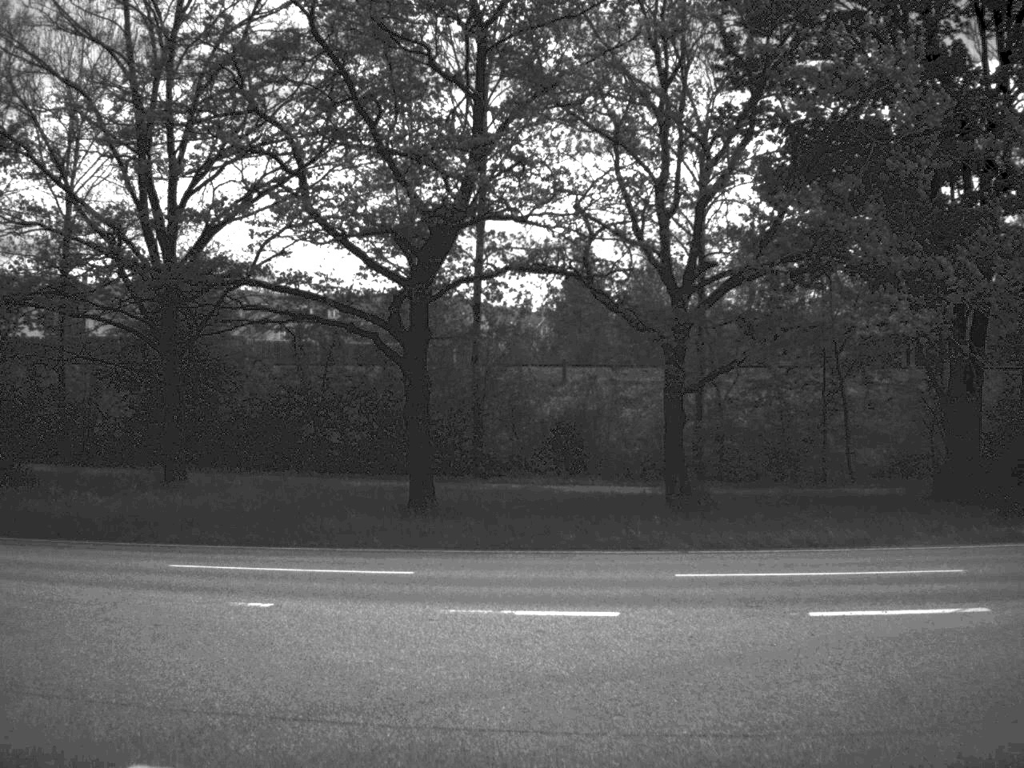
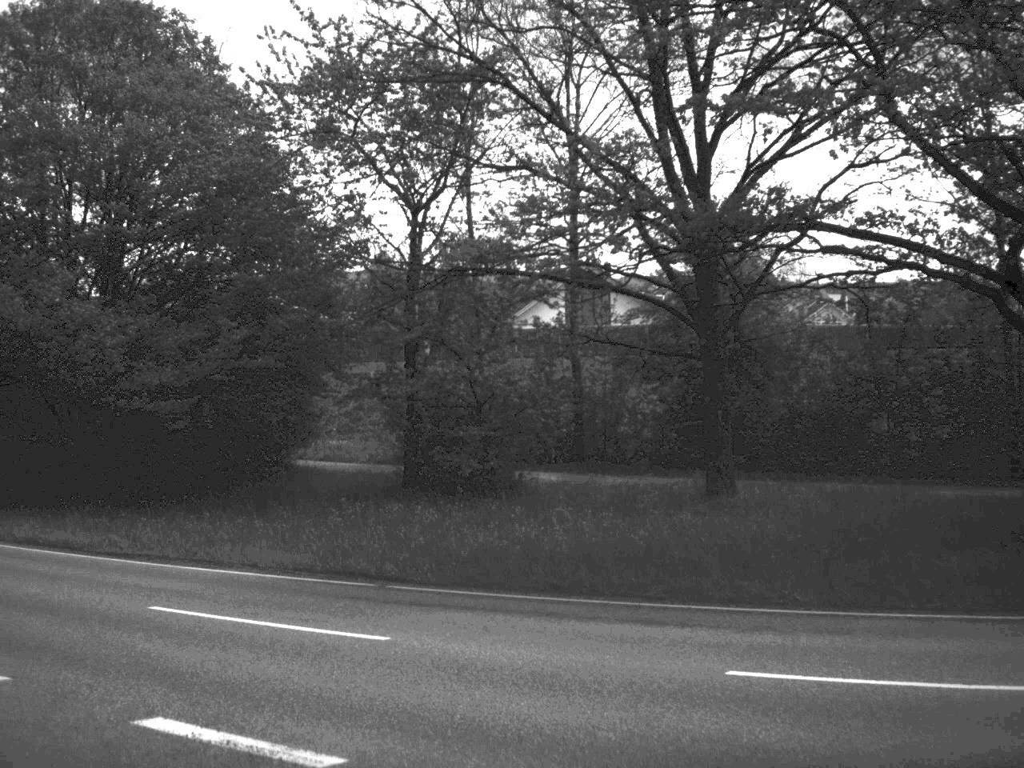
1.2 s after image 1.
(-1.3, +6.3) m; -24°
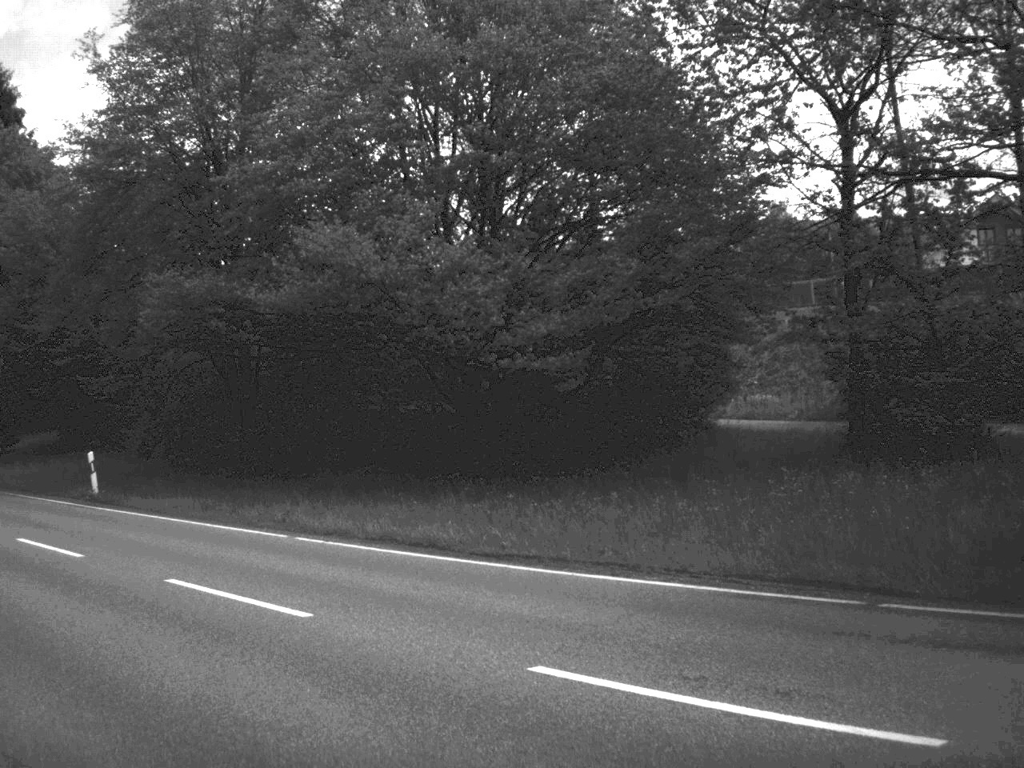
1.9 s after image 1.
(-0.7, +4.5) m; -18°
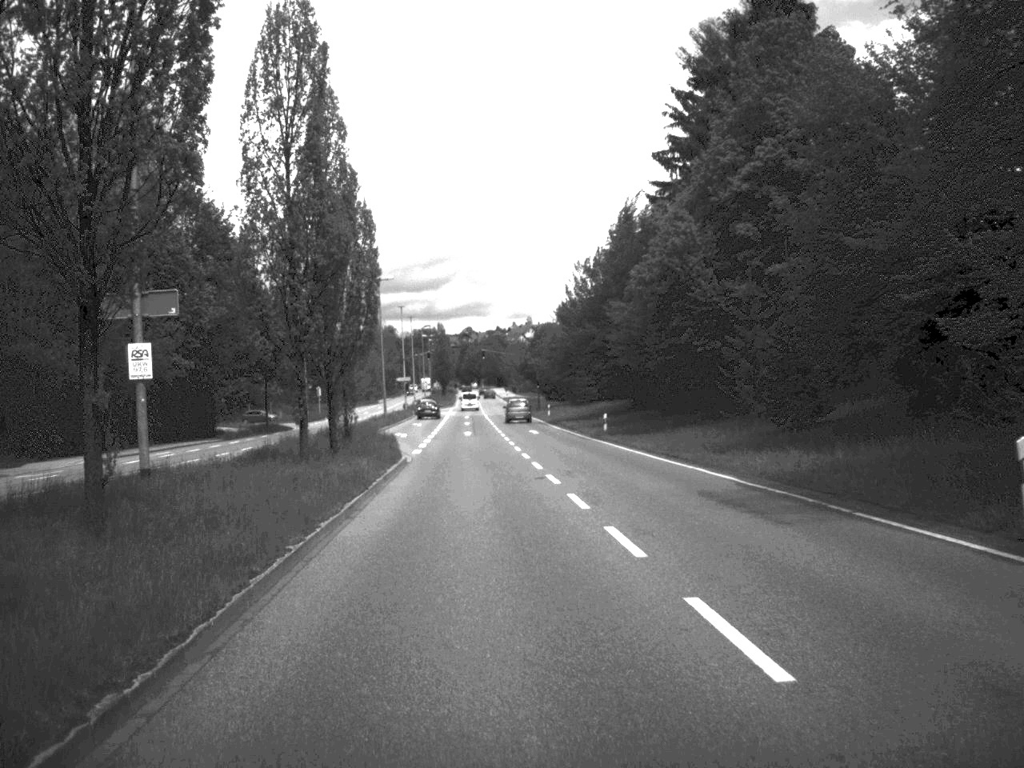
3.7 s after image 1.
(-5.2, +13.2) m; -35°
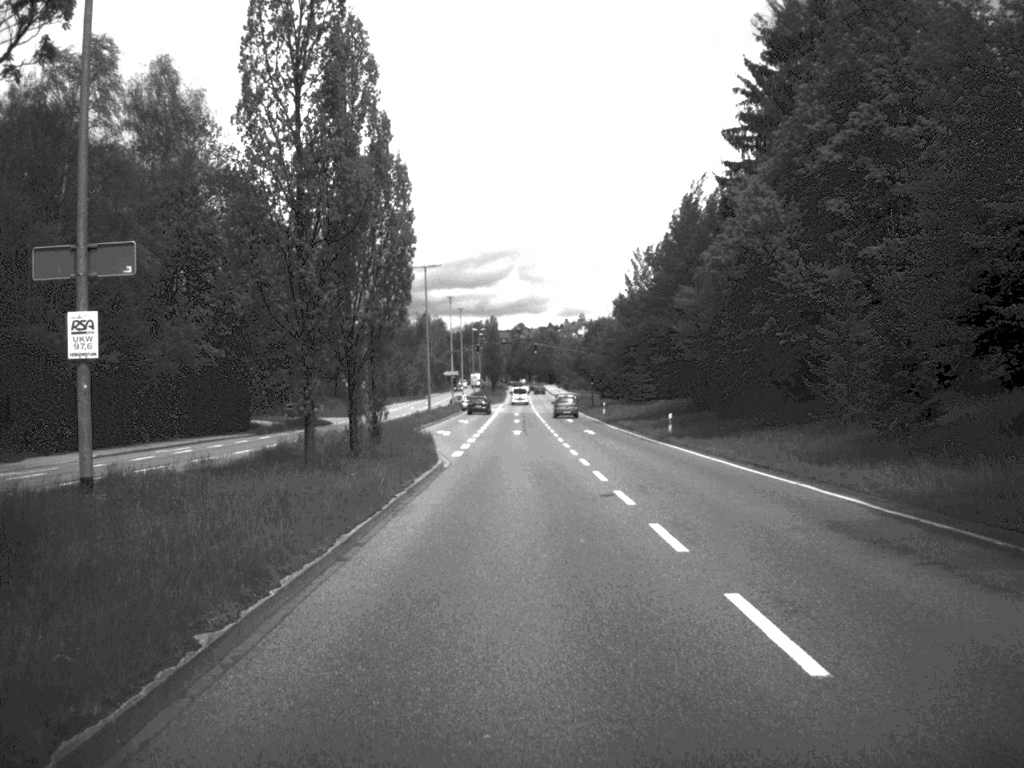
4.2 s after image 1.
(-0.1, +5.7) m; -2°
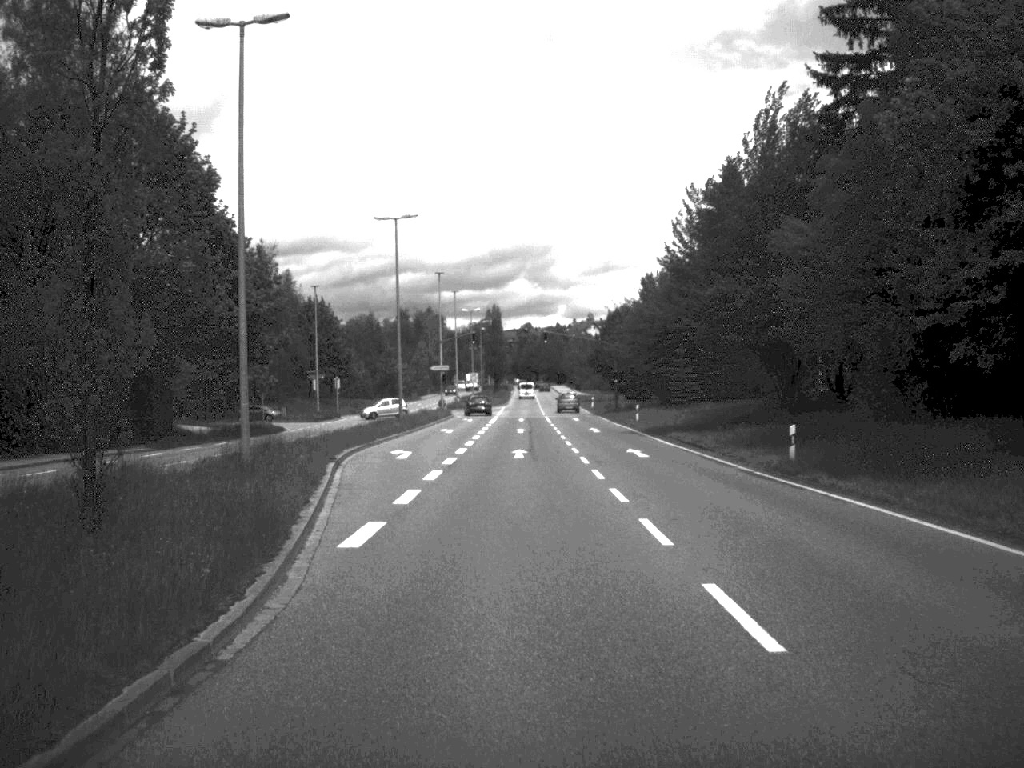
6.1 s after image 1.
(0.0, +22.7) m; 0°
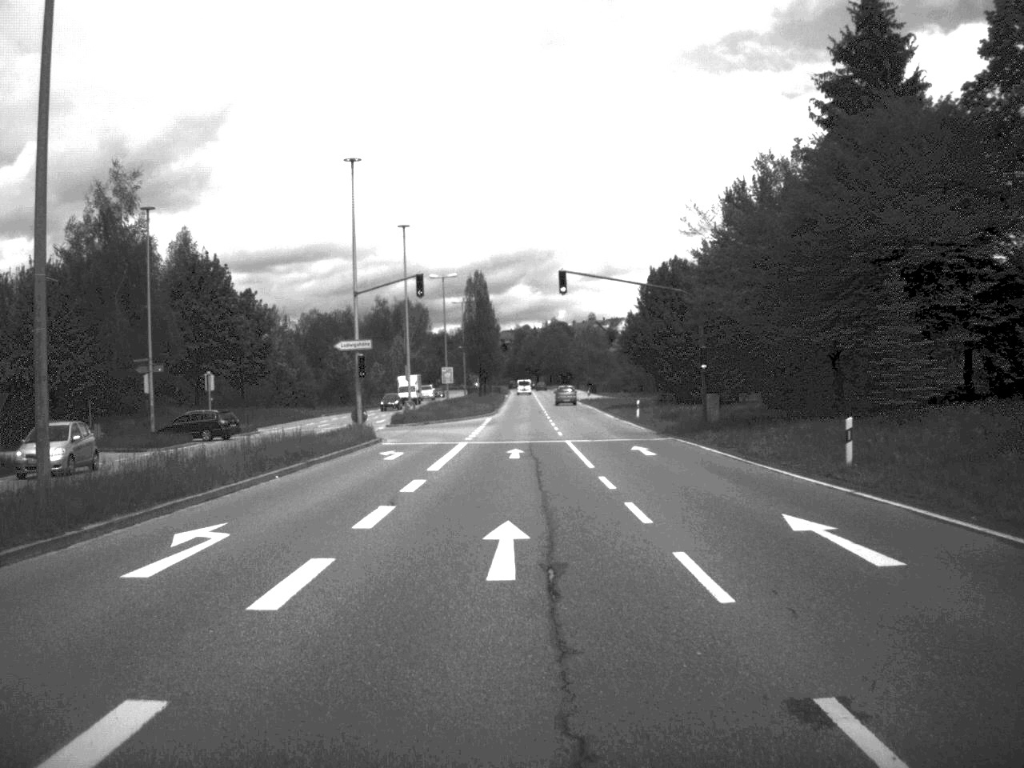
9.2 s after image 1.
(-0.1, +45.4) m; 0°
